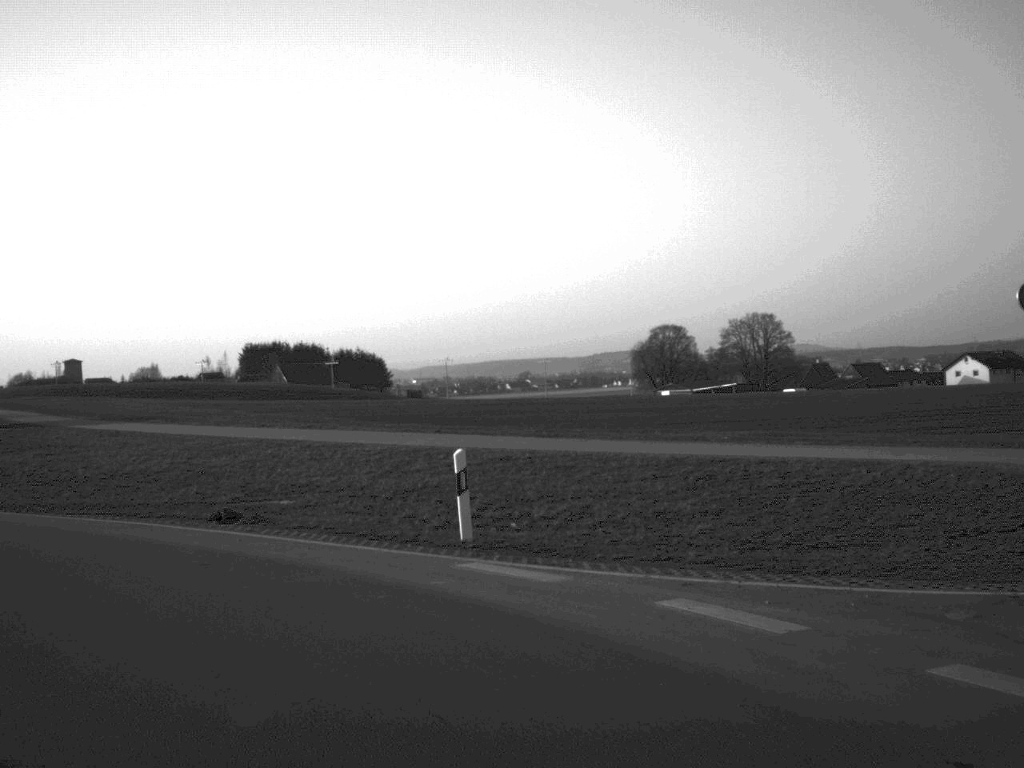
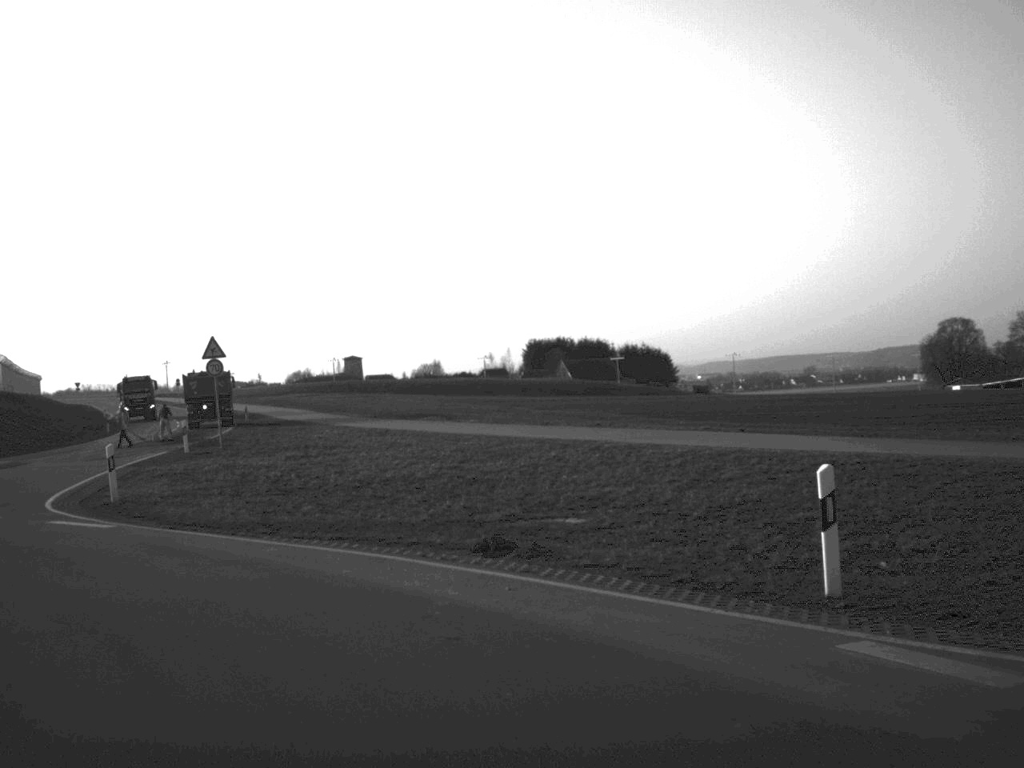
(-0.5, +4.1) m; -13°
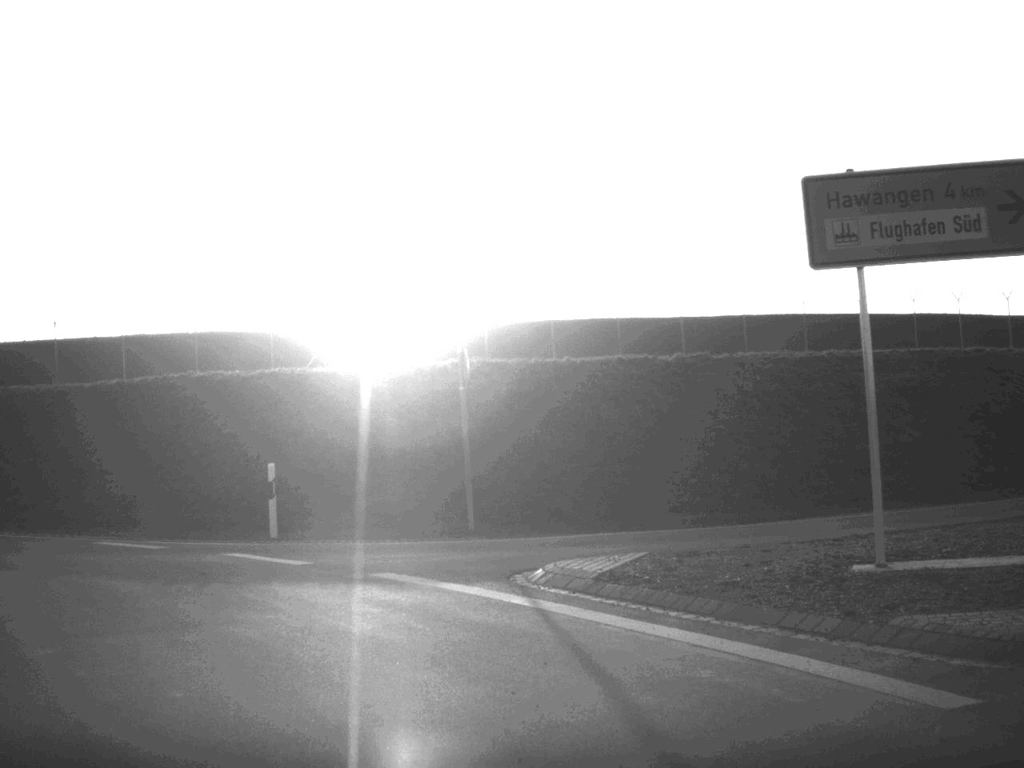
(-8.4, +16.4) m; -57°
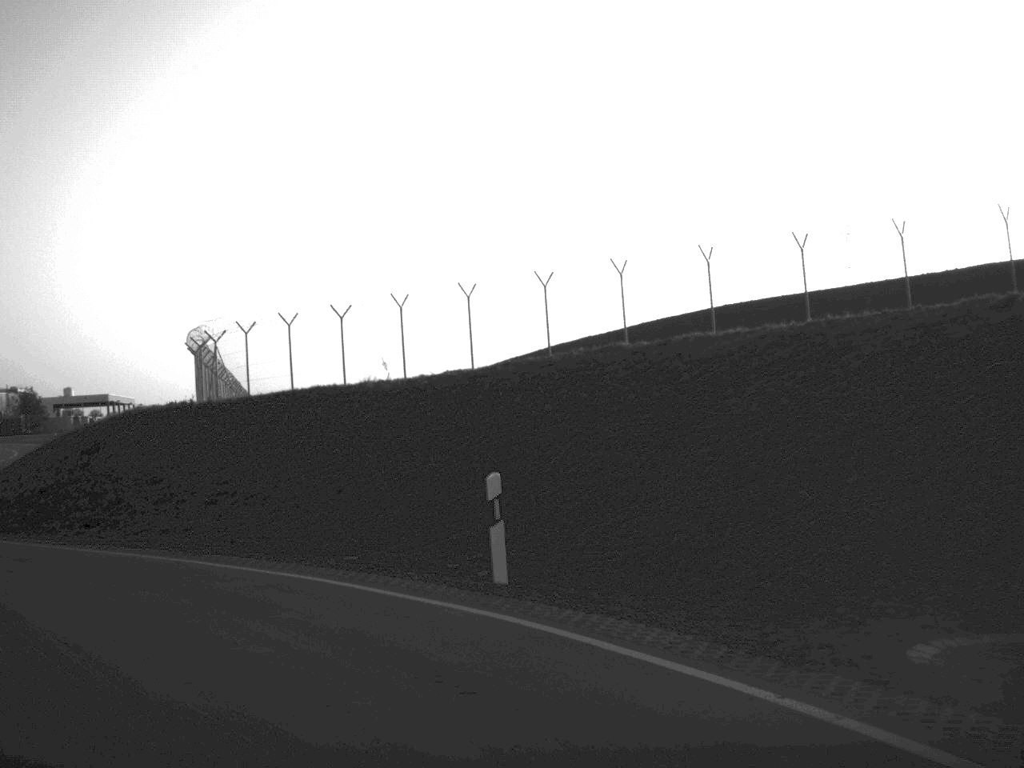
(-7.3, +15.8) m; -54°
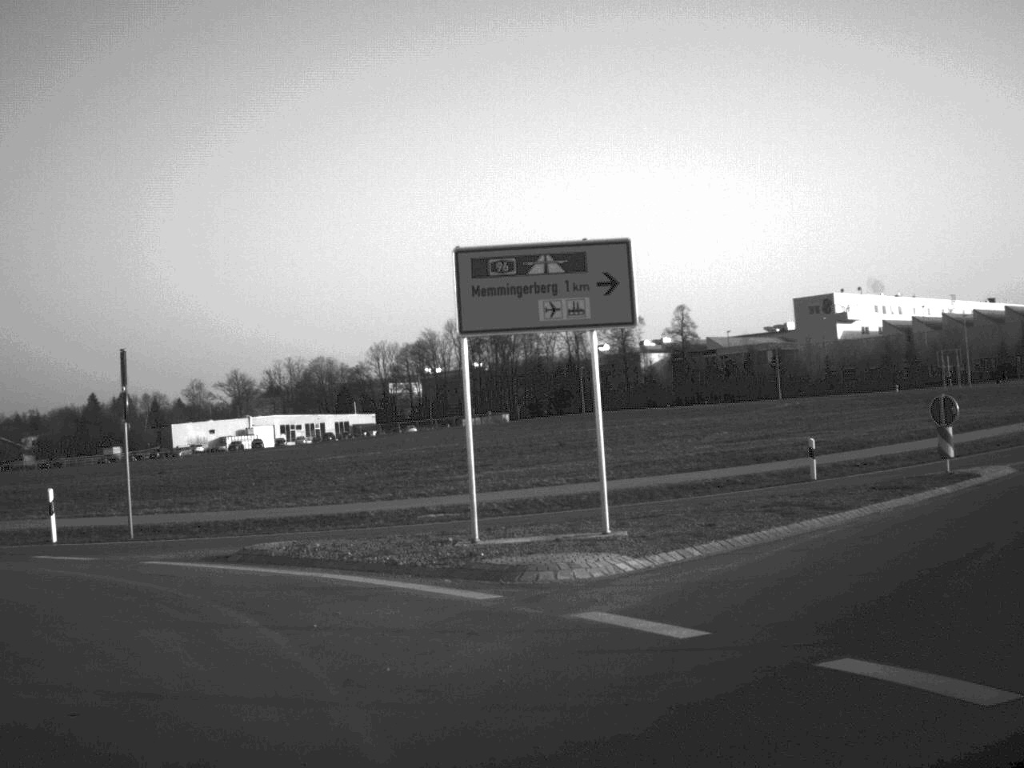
(-8.4, +15.3) m; -55°
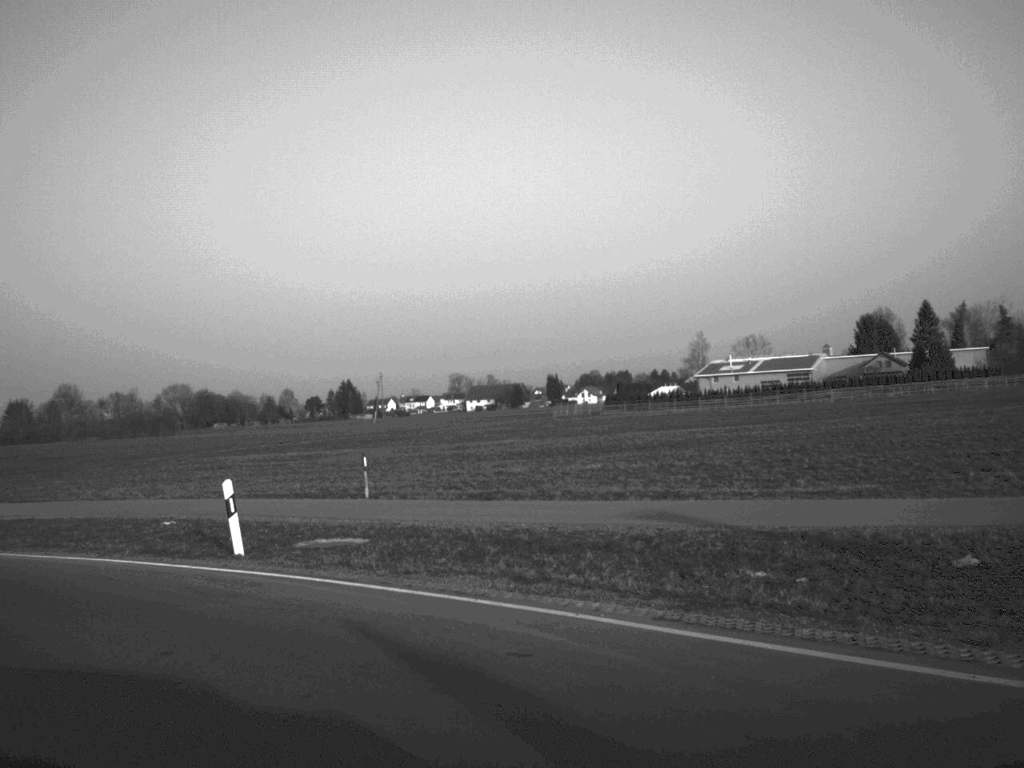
(-8.8, +16.3) m; -57°
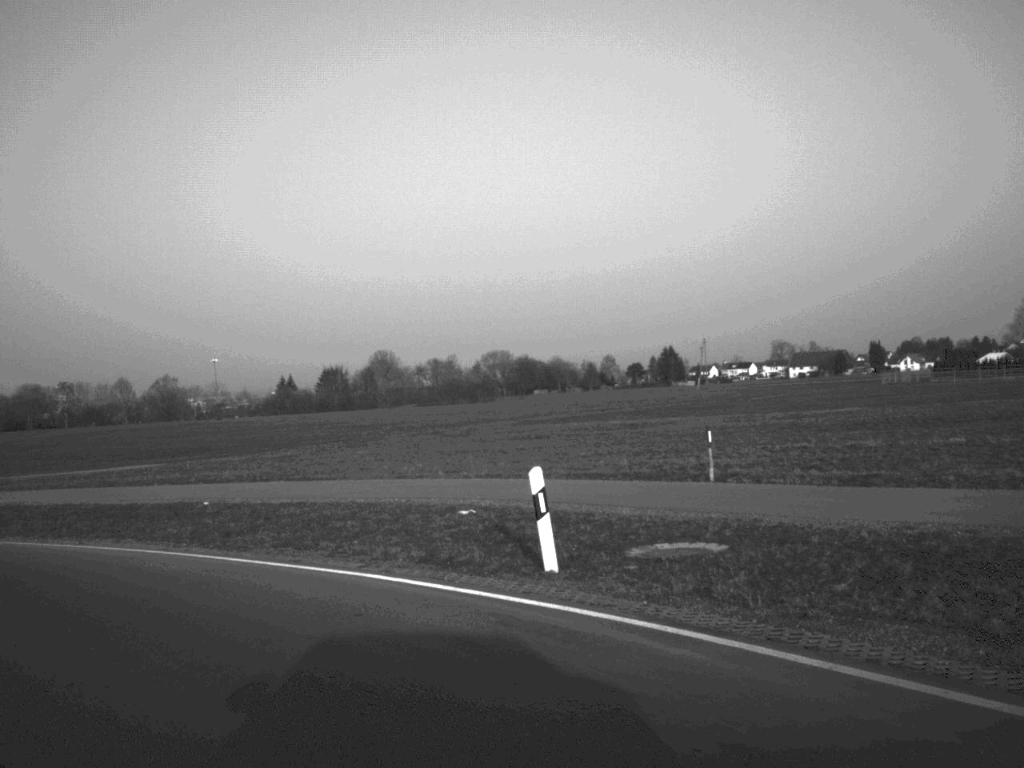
(-0.6, +4.7) m; -14°
